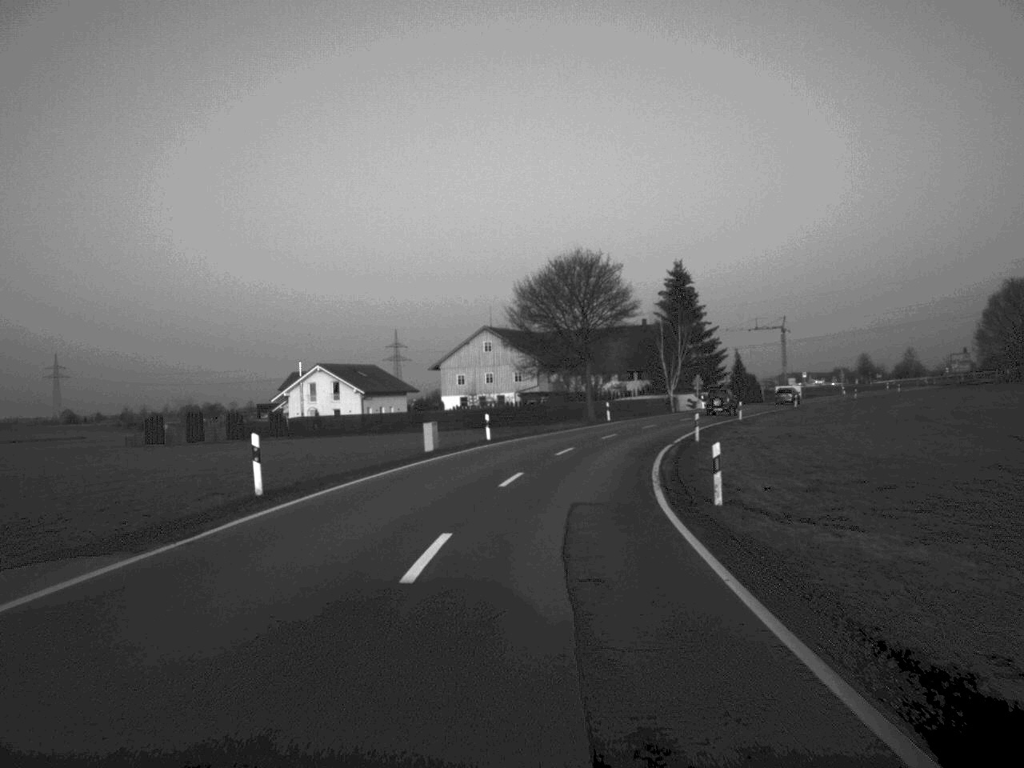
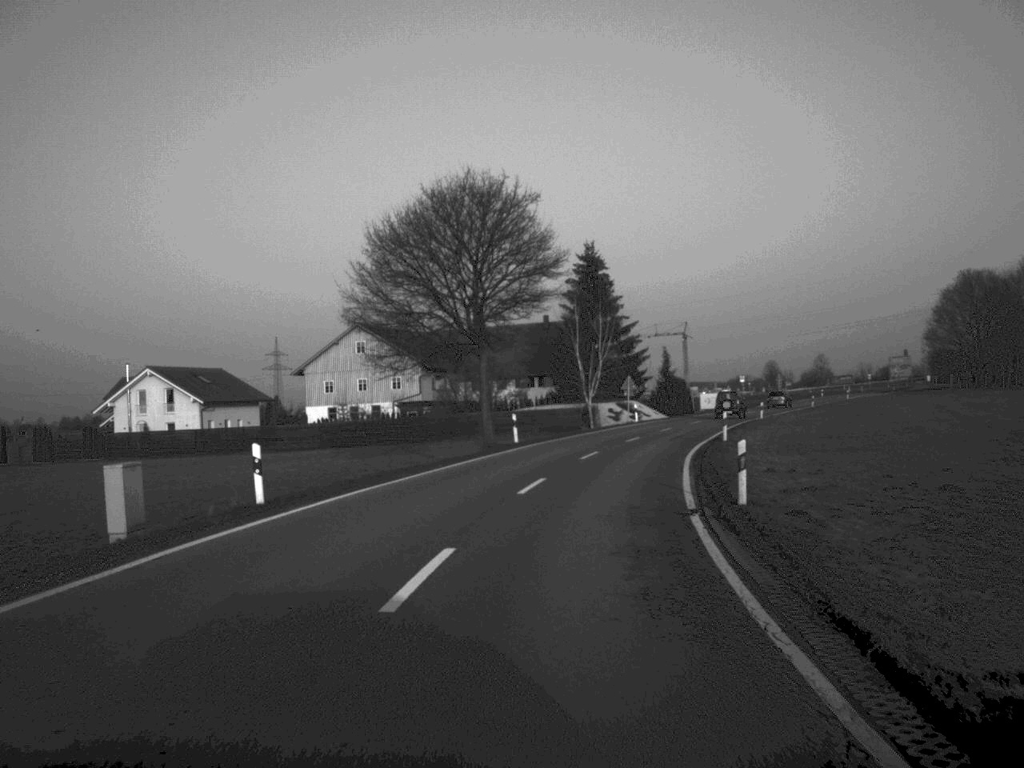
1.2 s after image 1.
(+1.0, +25.3) m; +5°
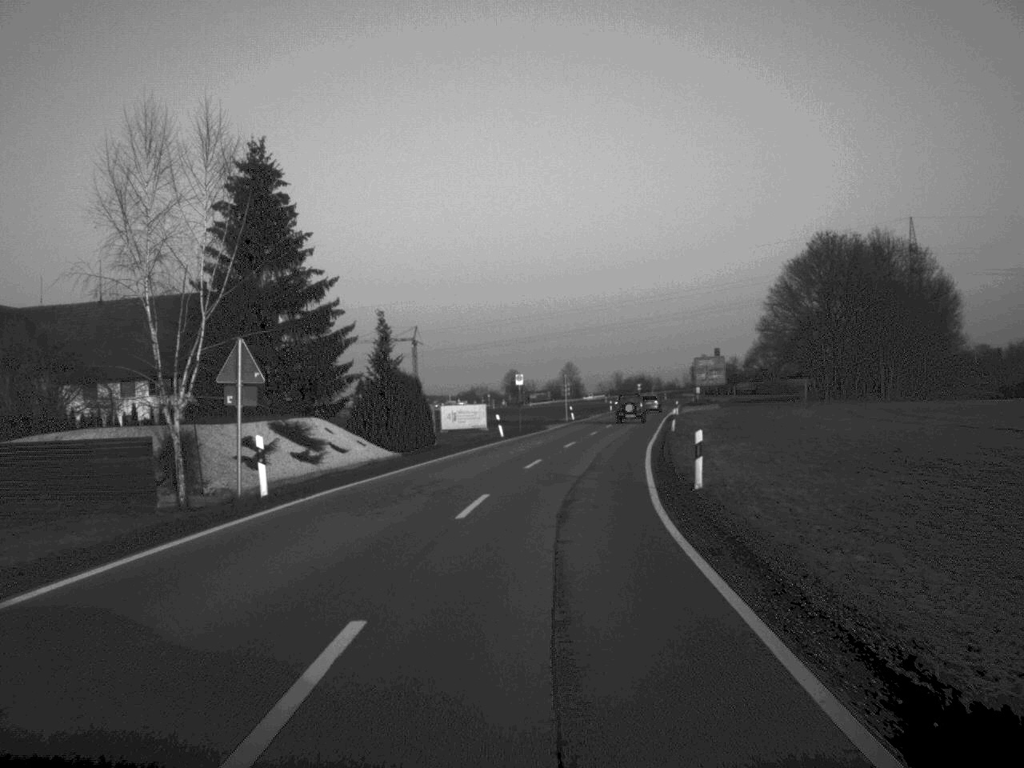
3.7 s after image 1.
(+6.0, +51.5) m; +12°
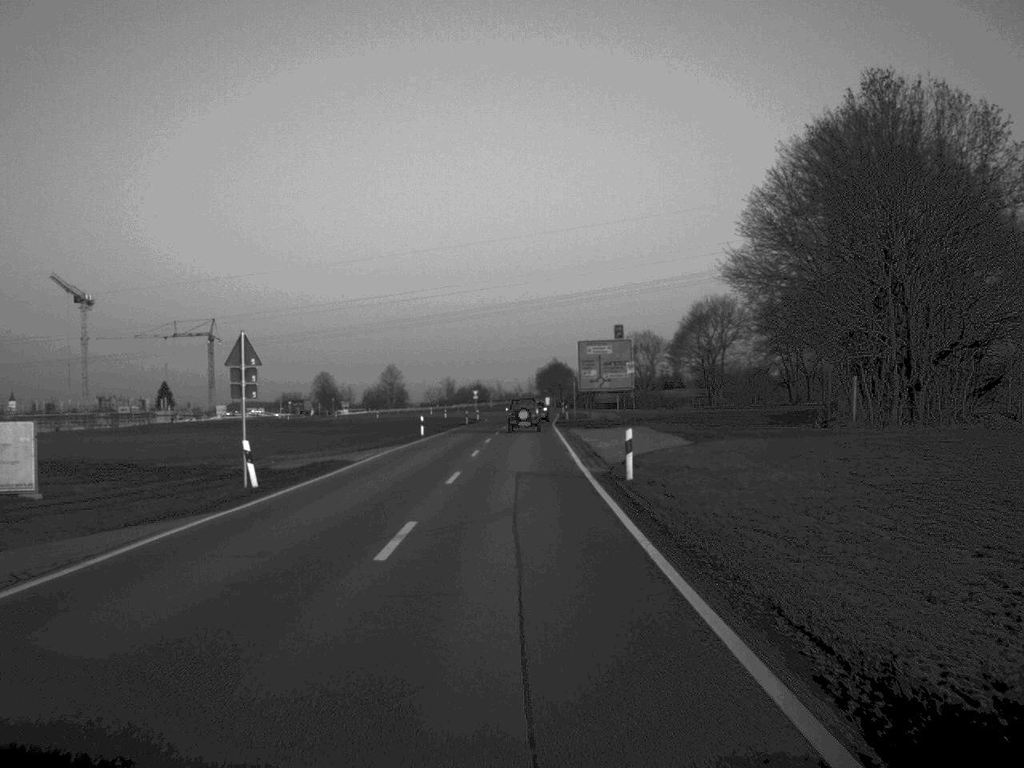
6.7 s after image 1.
(+5.2, +63.7) m; +7°
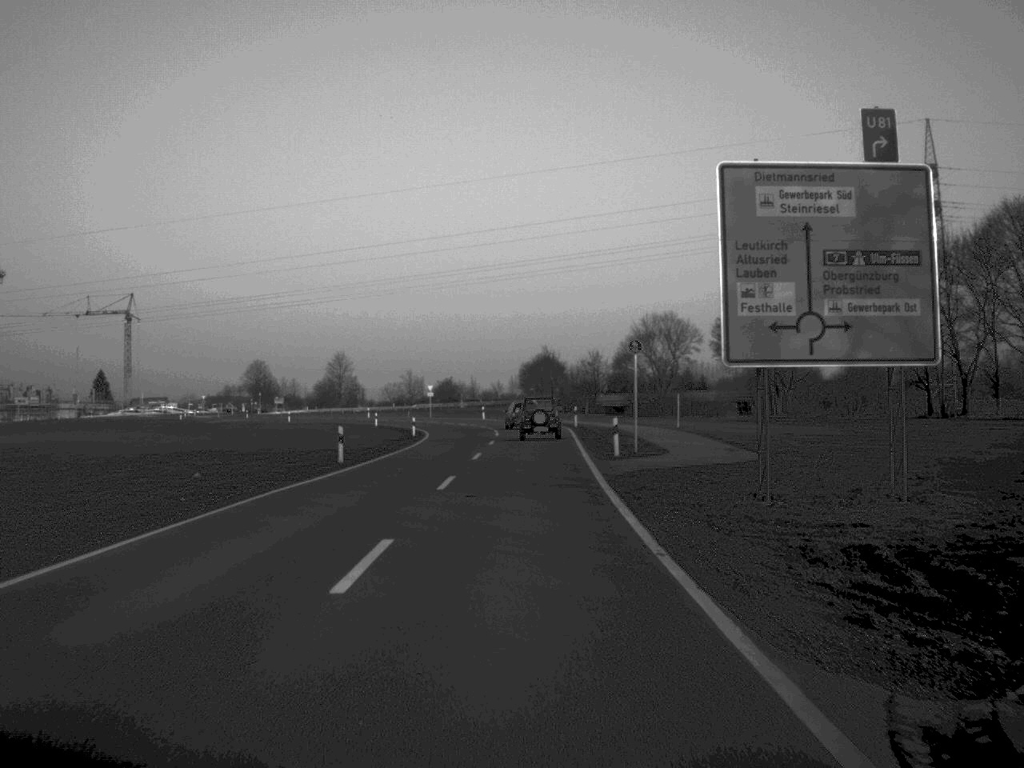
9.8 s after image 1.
(+0.2, +61.8) m; +1°
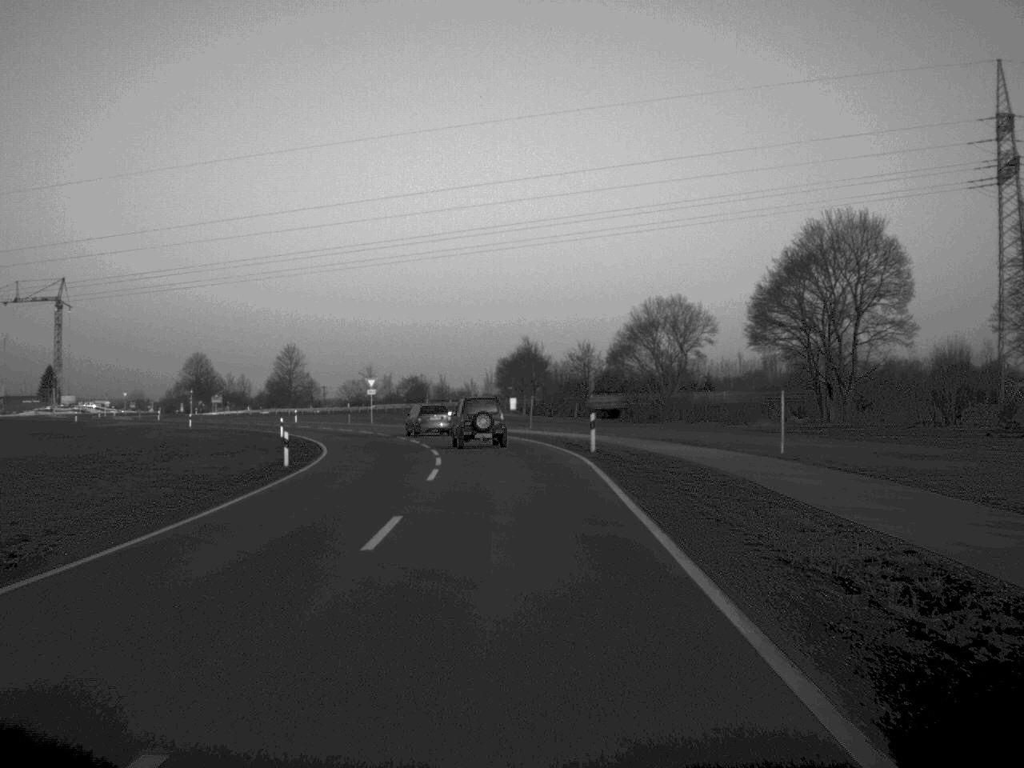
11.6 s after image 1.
(+0.1, +32.6) m; +1°
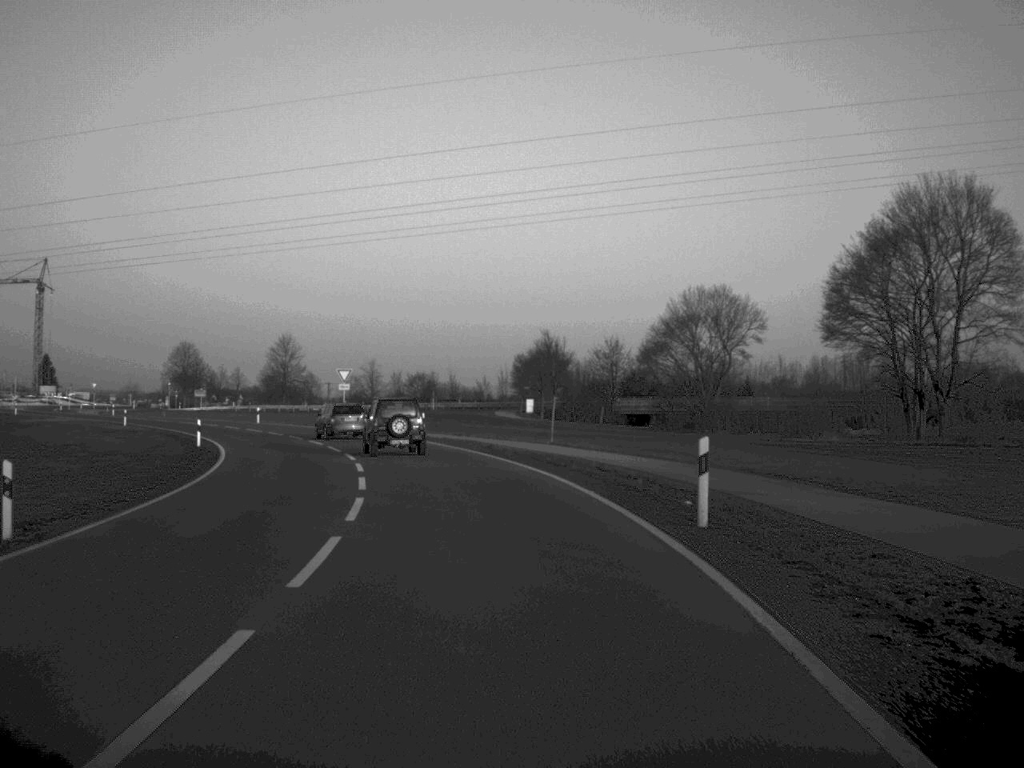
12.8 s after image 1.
(0.0, +20.8) m; -1°
